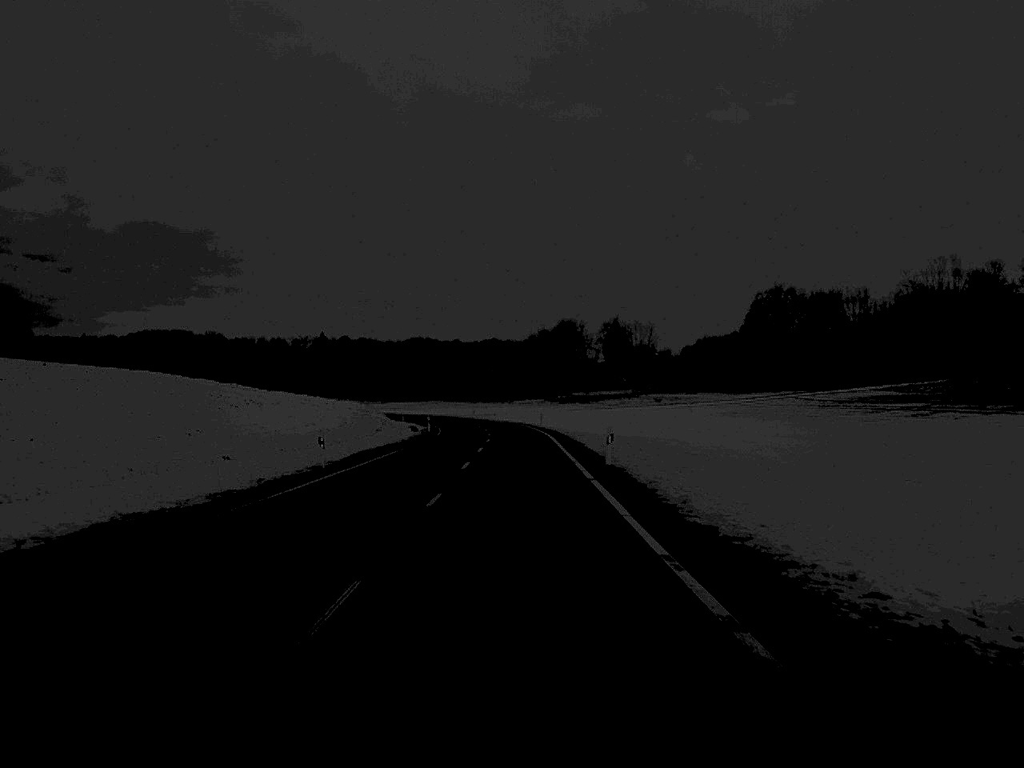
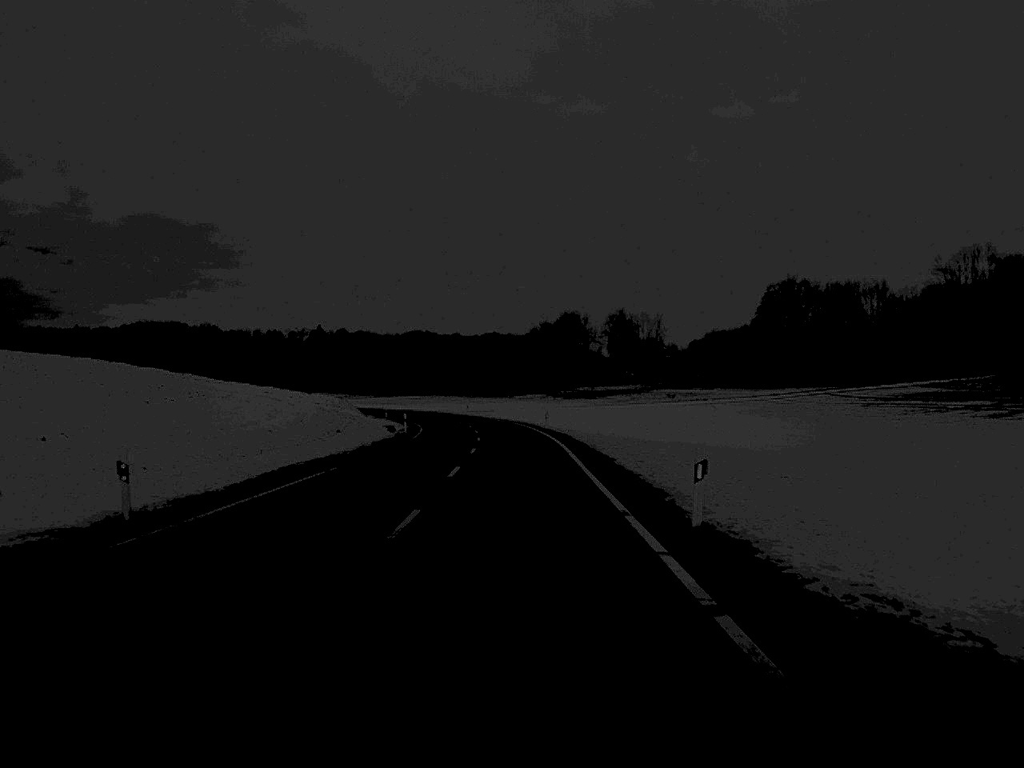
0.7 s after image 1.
(0.0, +16.9) m; 0°
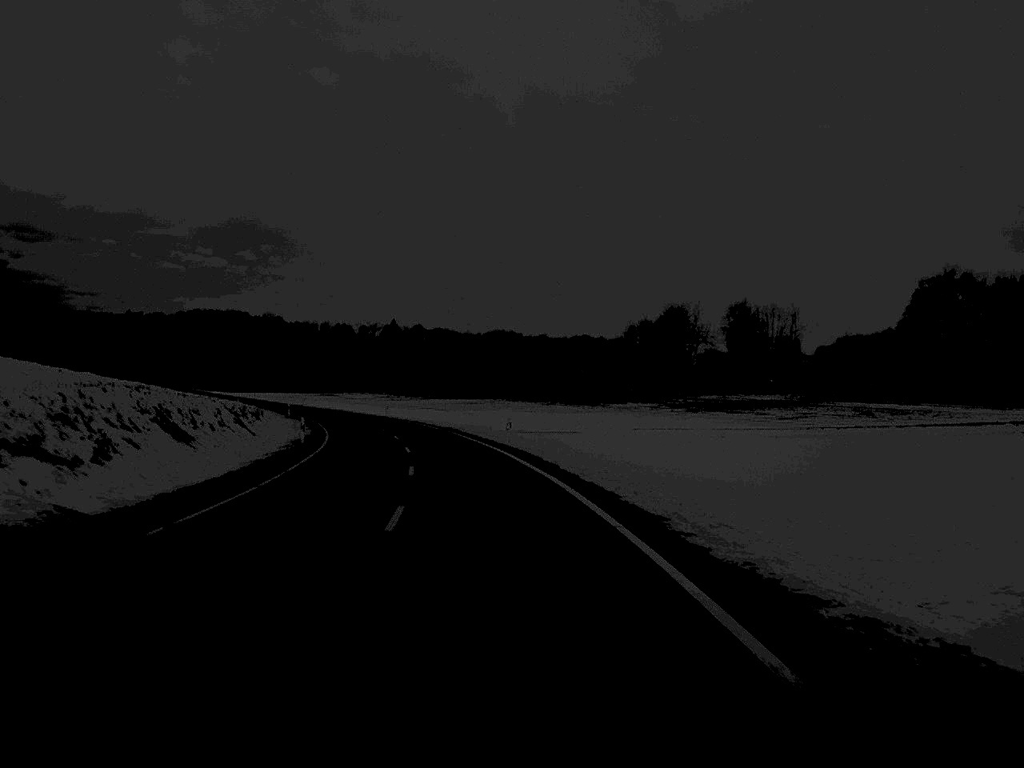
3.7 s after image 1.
(-1.4, +70.1) m; -4°
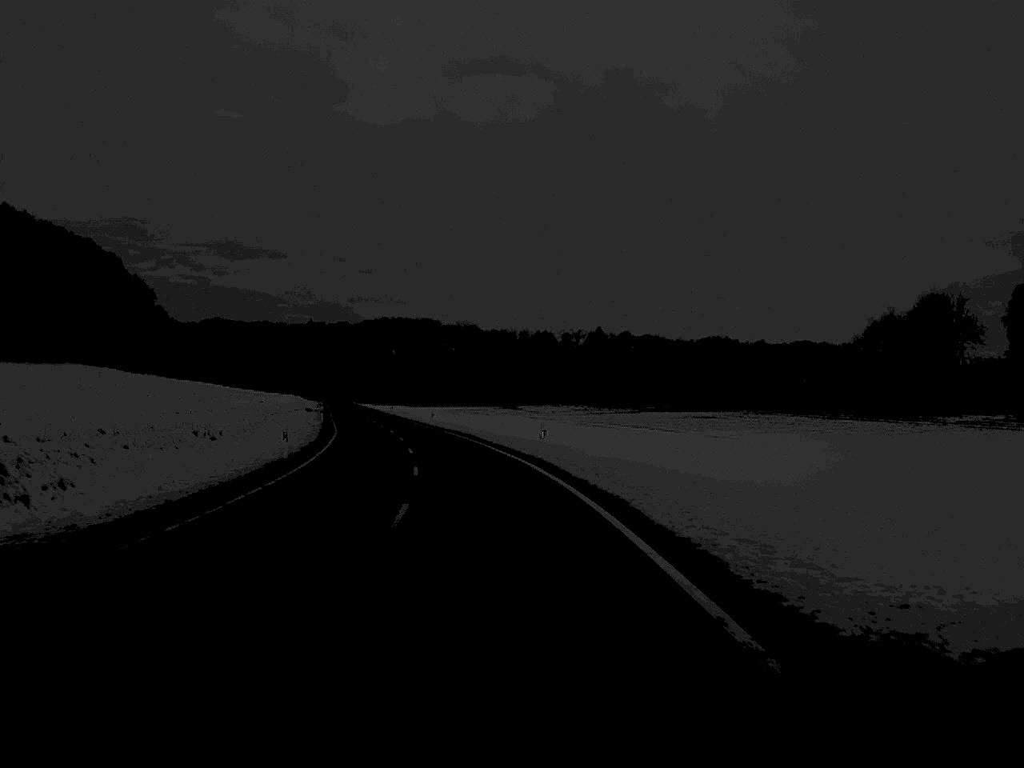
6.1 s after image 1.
(-4.7, +58.8) m; -9°
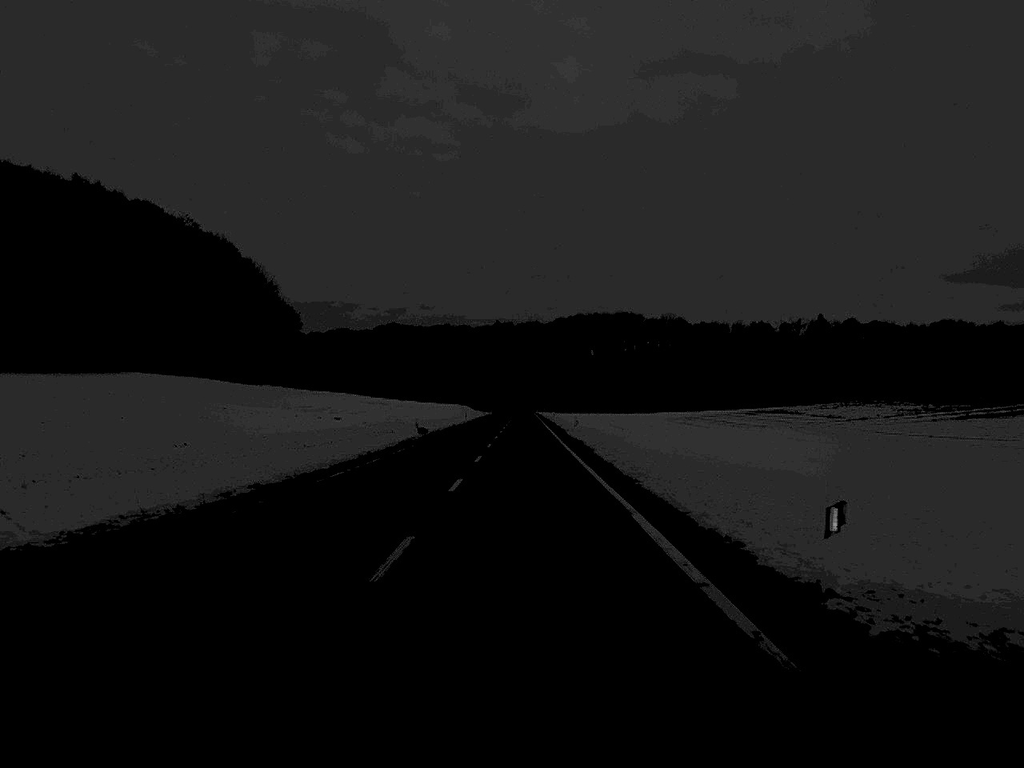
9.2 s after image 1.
(-6.9, +76.2) m; -9°
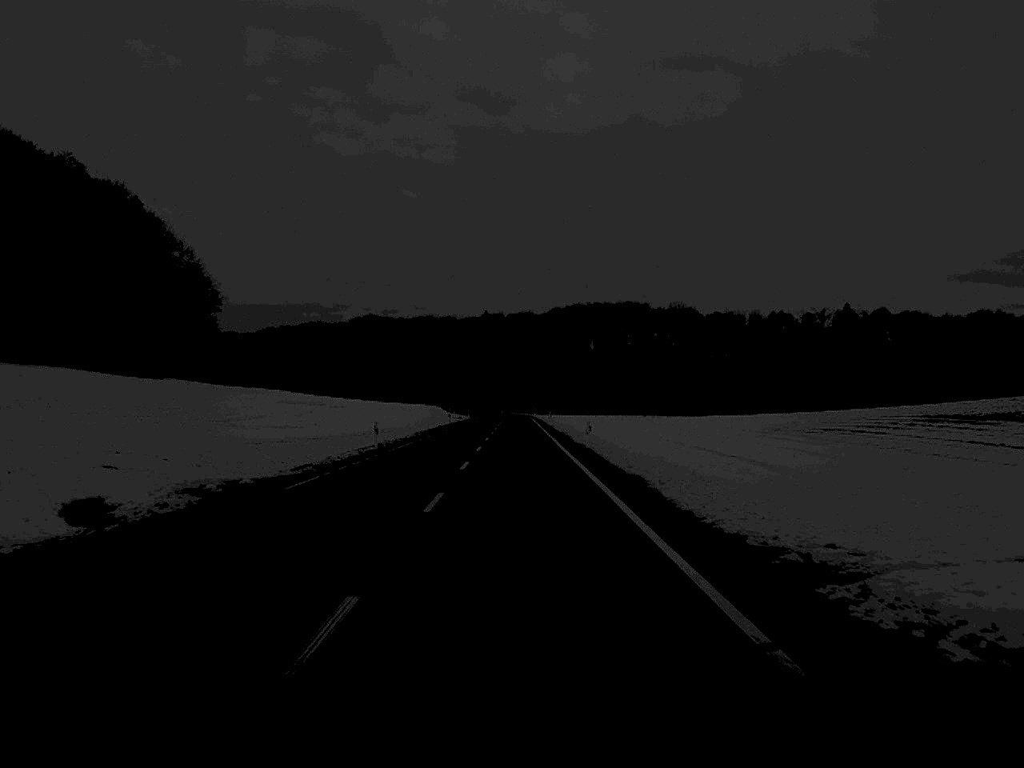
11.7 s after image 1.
(0.0, +64.5) m; 0°
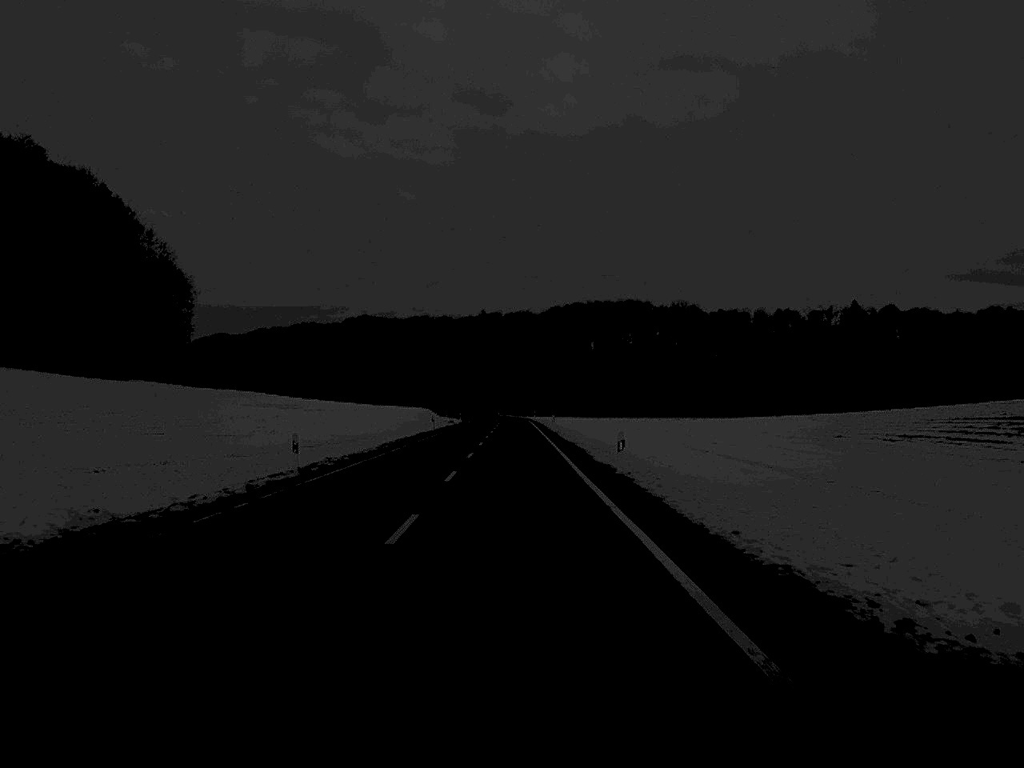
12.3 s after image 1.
(0.0, +15.9) m; 0°
